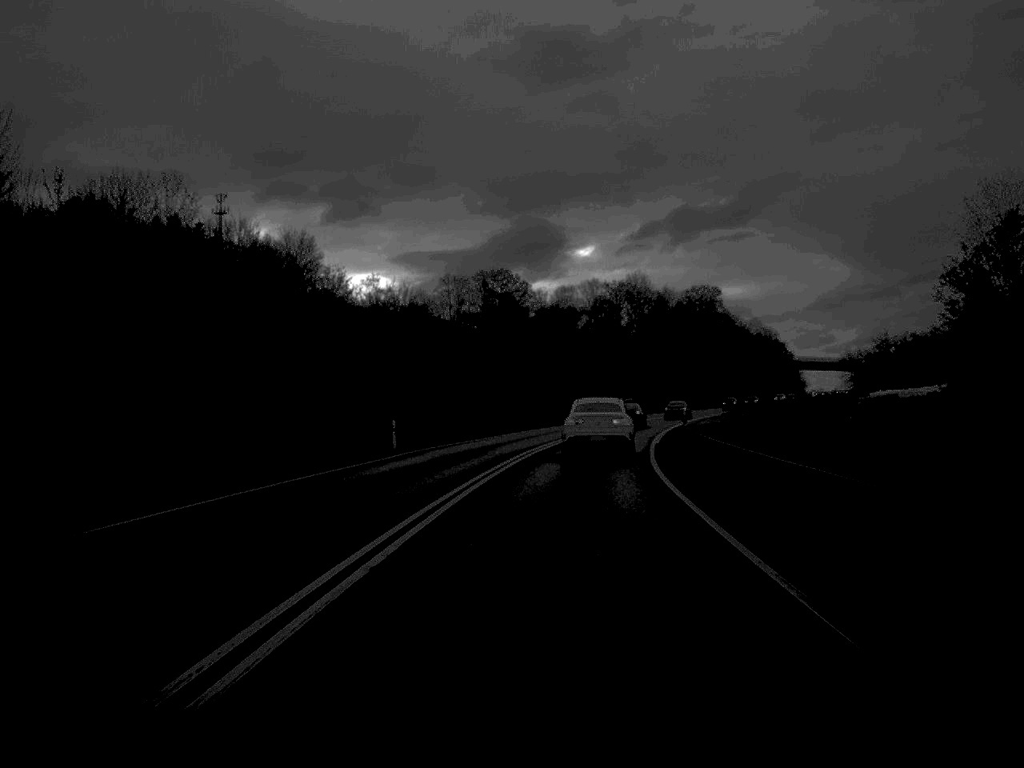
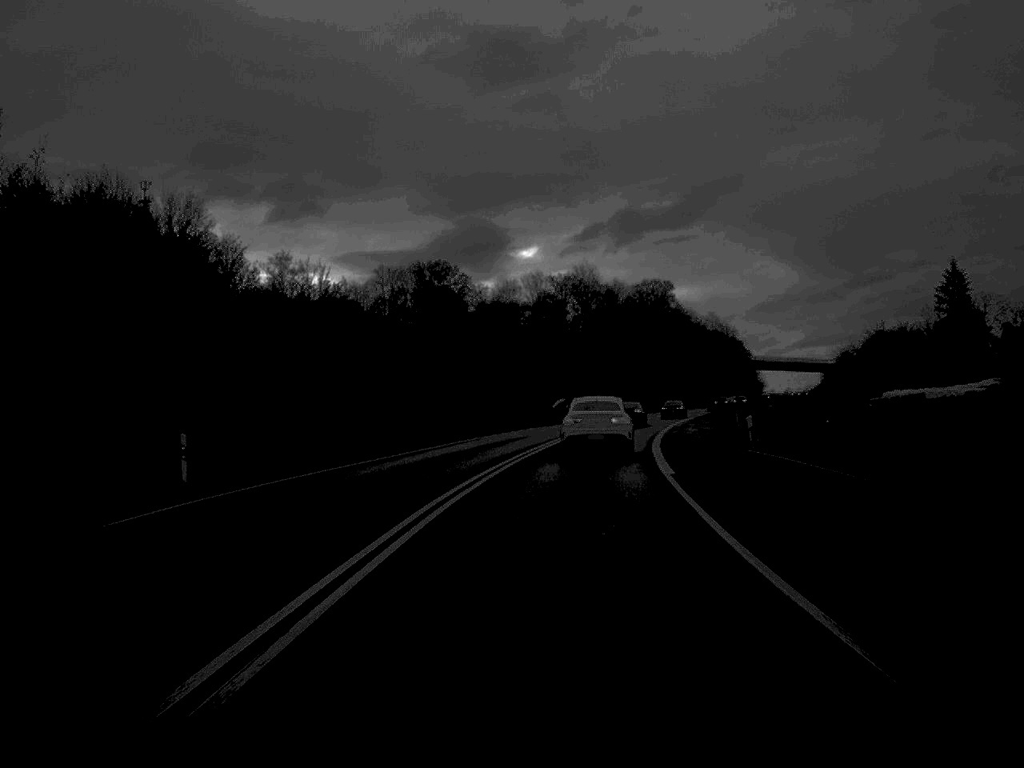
(+0.5, +21.1) m; +3°
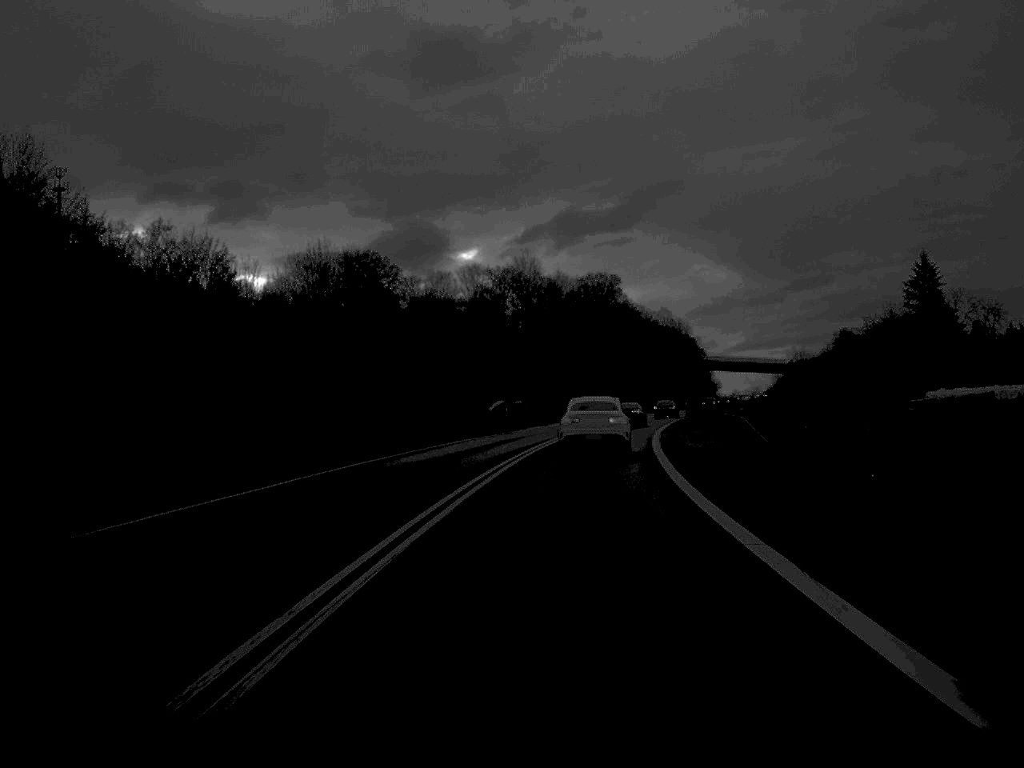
(+0.6, +22.5) m; +3°
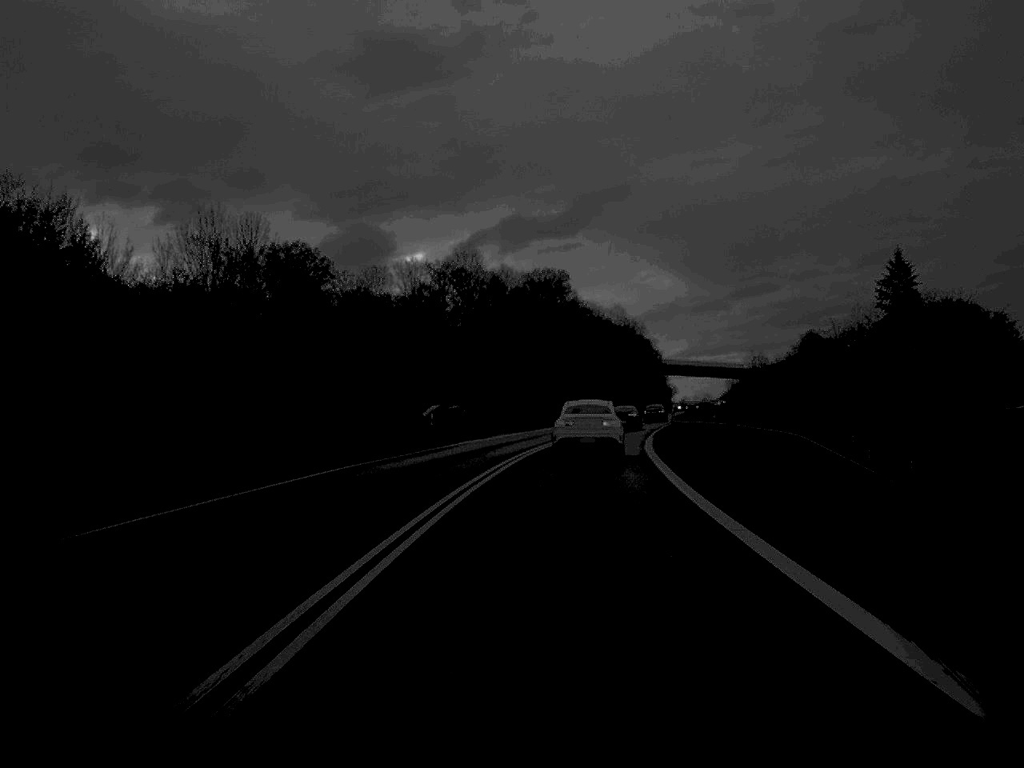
(+0.5, +21.1) m; +3°
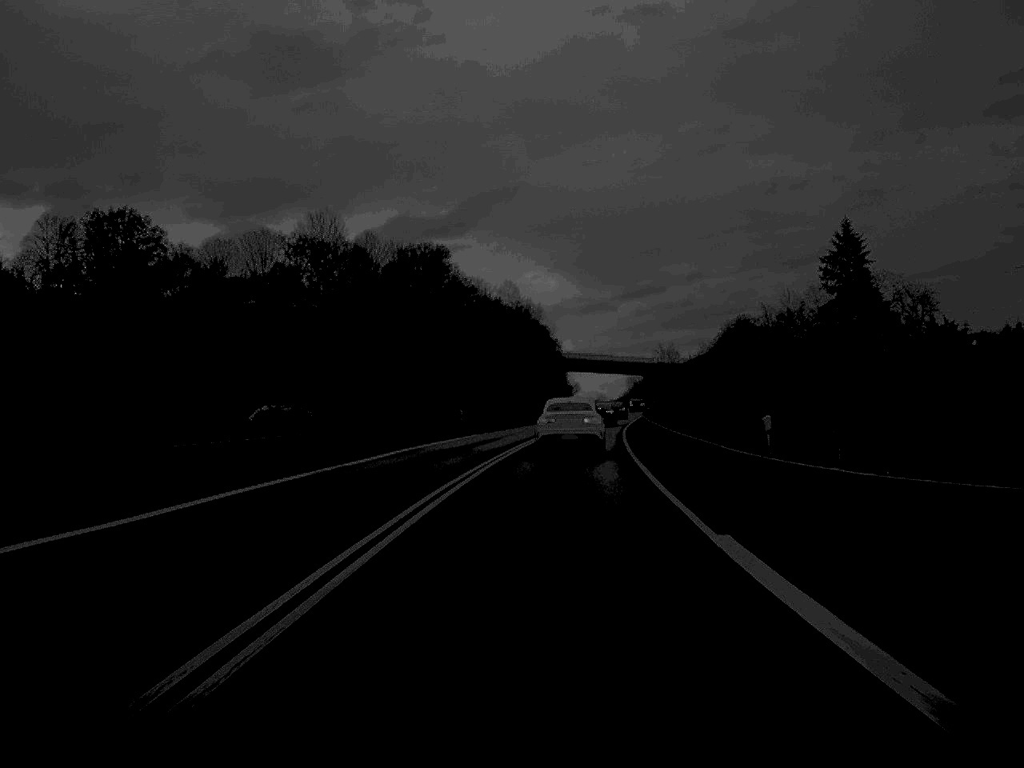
(+2.1, +44.3) m; +5°
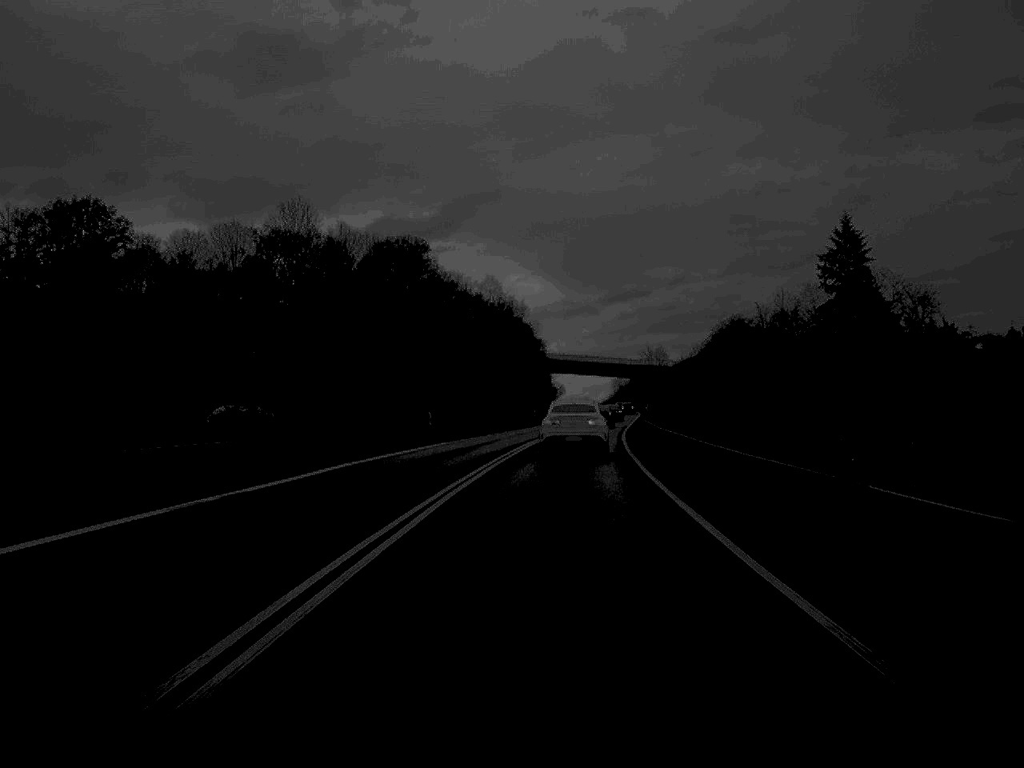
(+0.1, +10.6) m; +1°
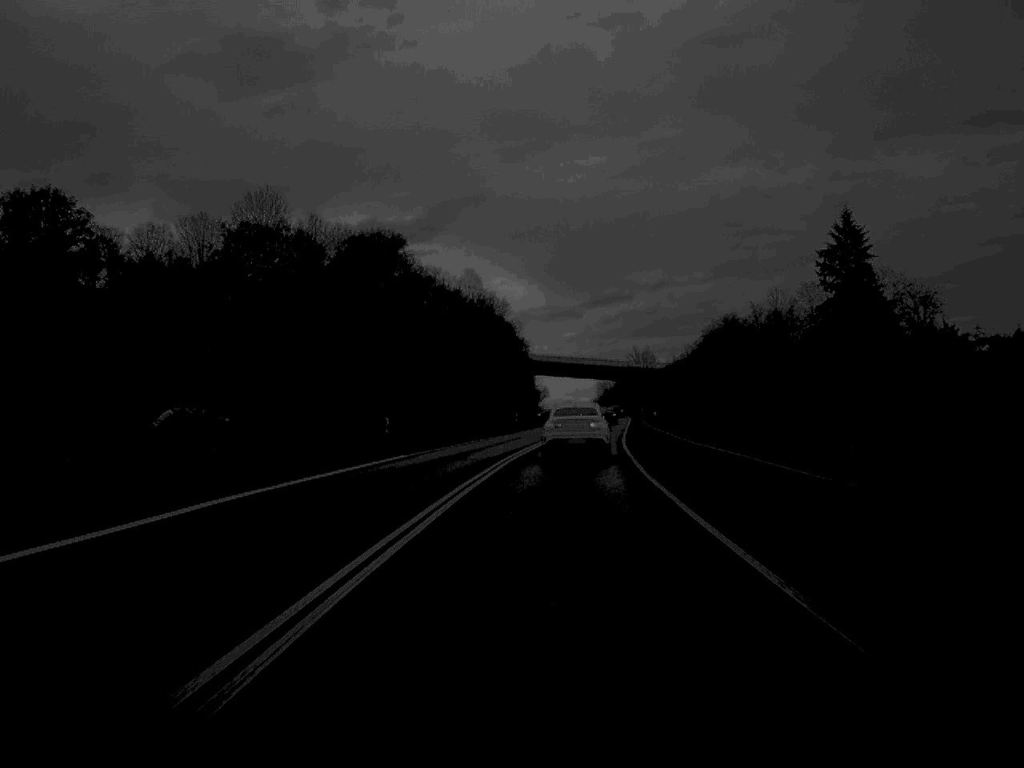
(+0.1, +11.2) m; +1°
